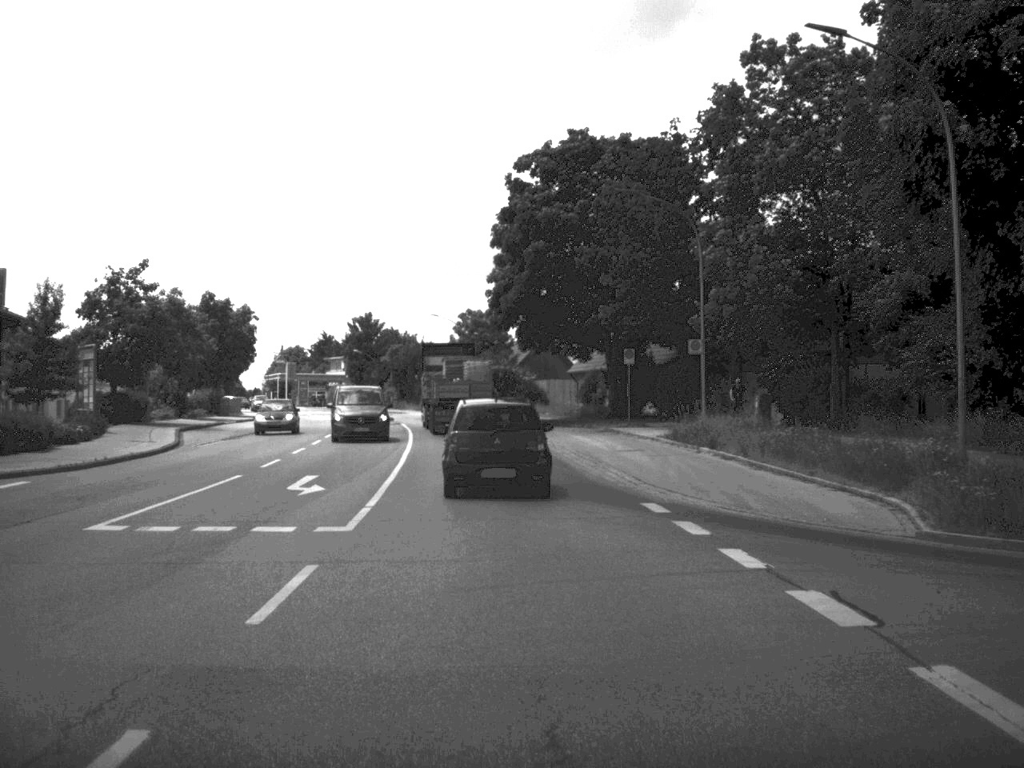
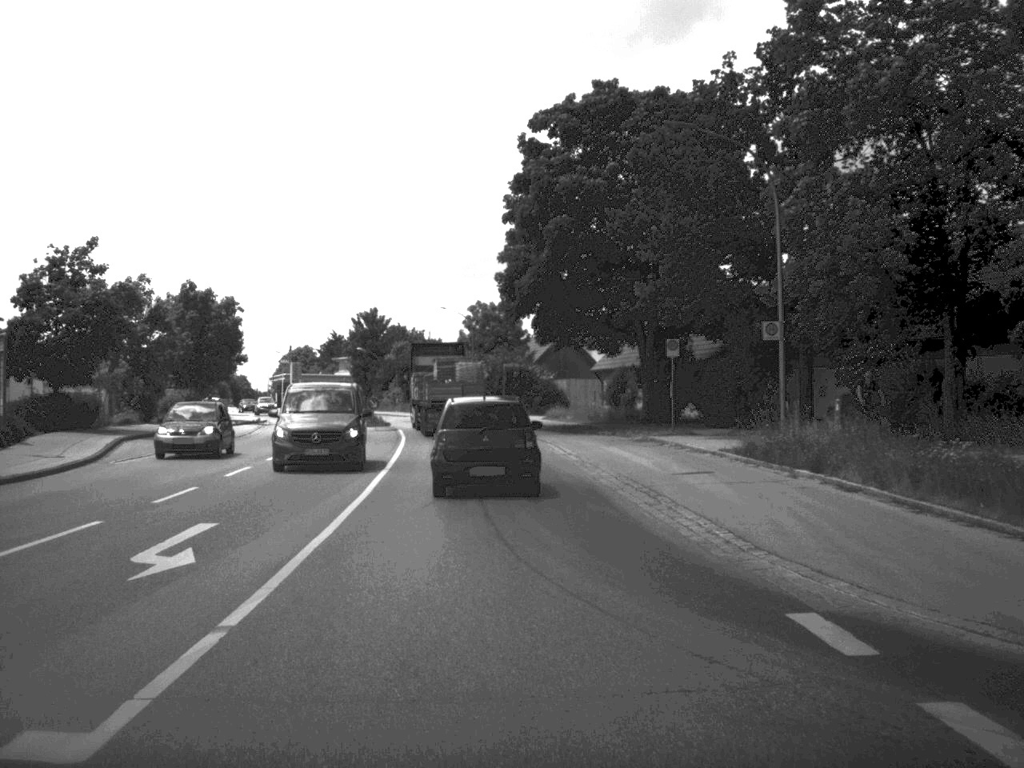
(-0.1, +9.5) m; -1°
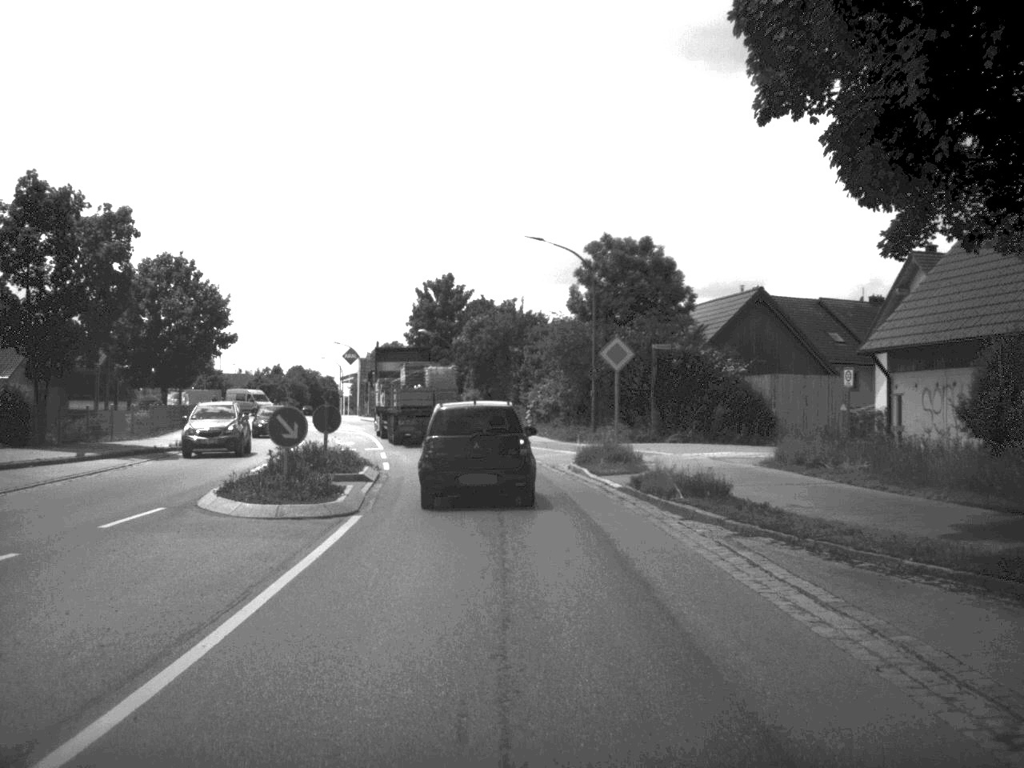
(-1.7, +39.5) m; -5°
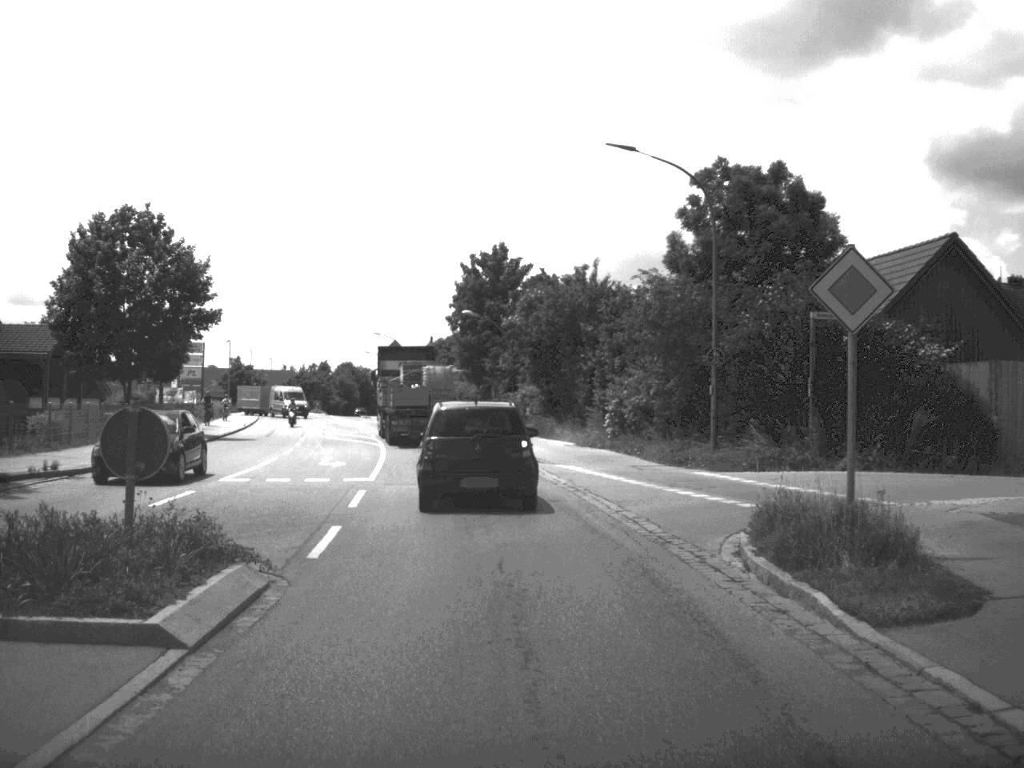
(-0.4, +16.4) m; -3°
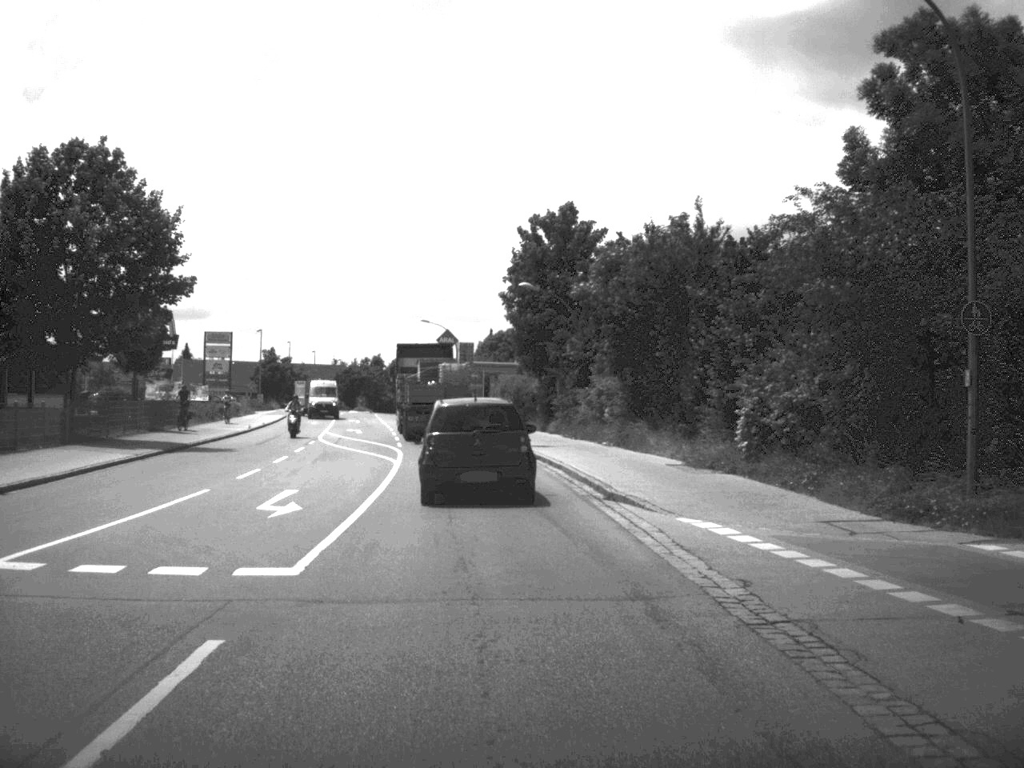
(-0.3, +13.7) m; -3°
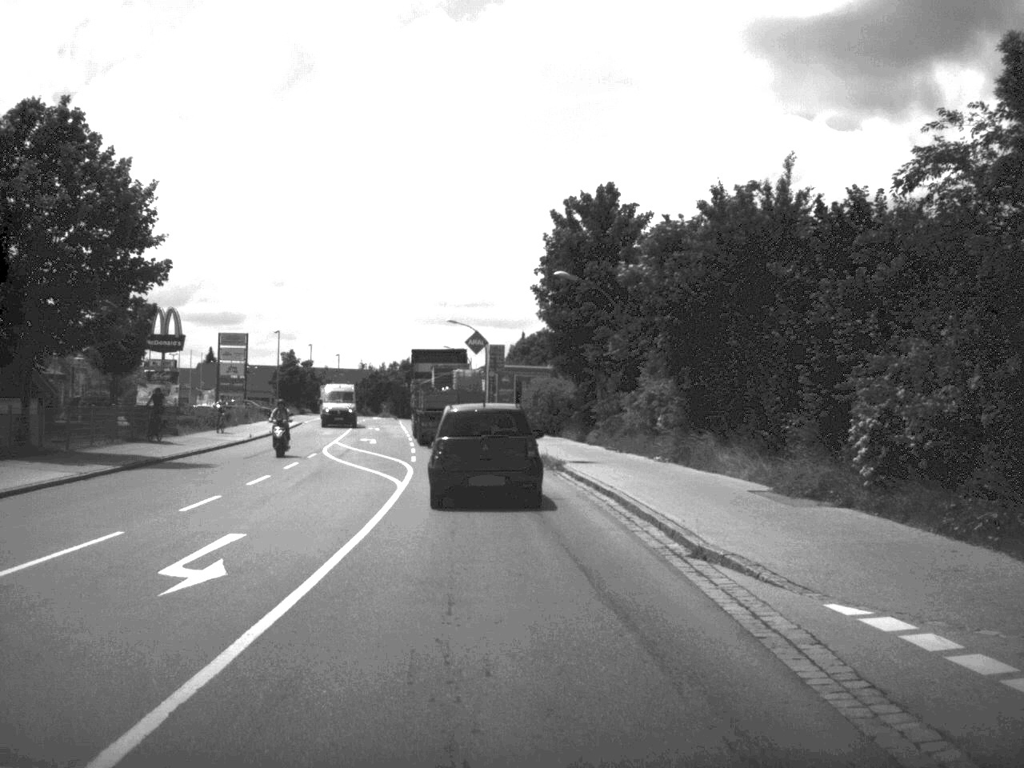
(-0.1, +6.4) m; -2°
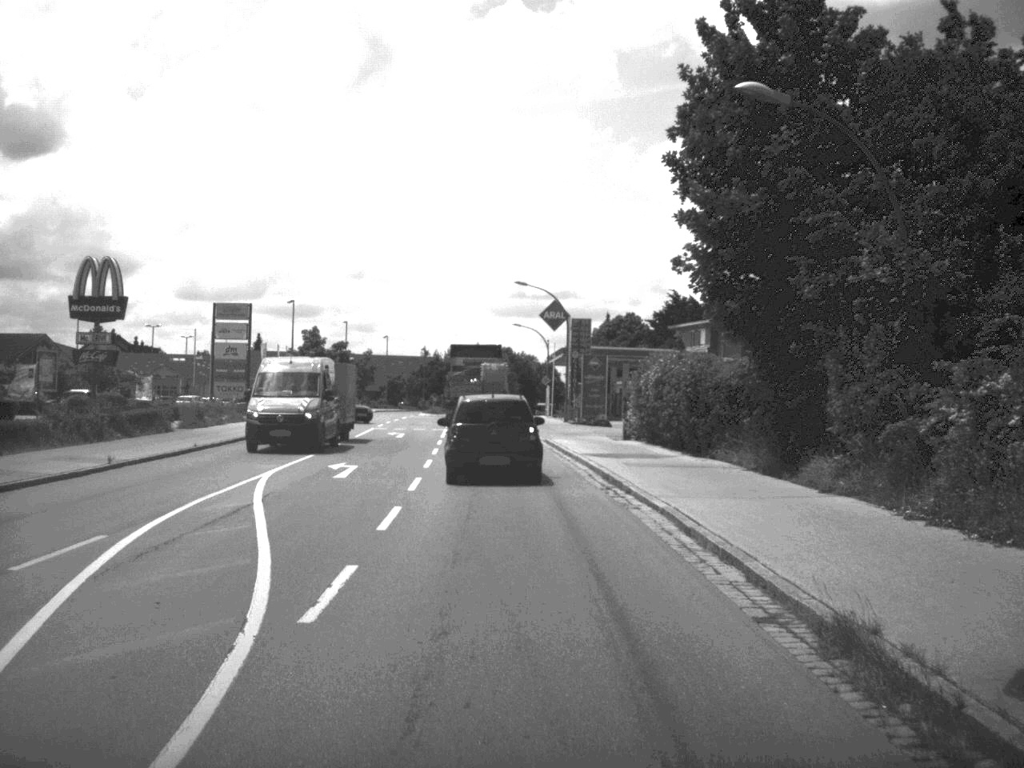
(-0.9, +25.3) m; -4°
